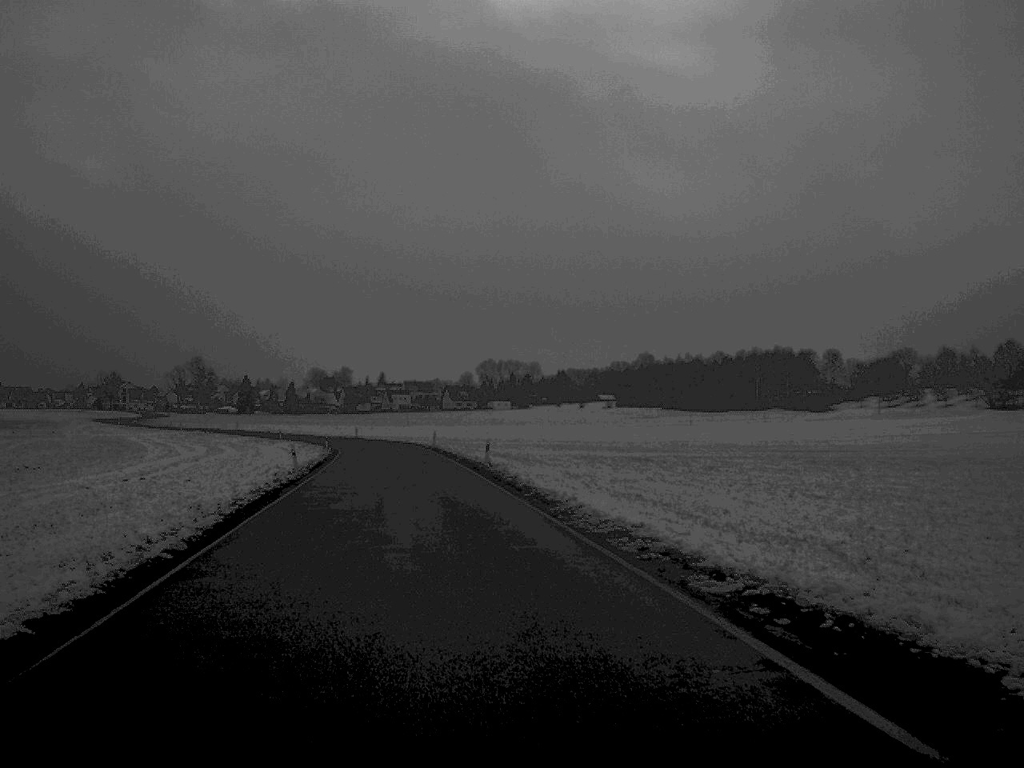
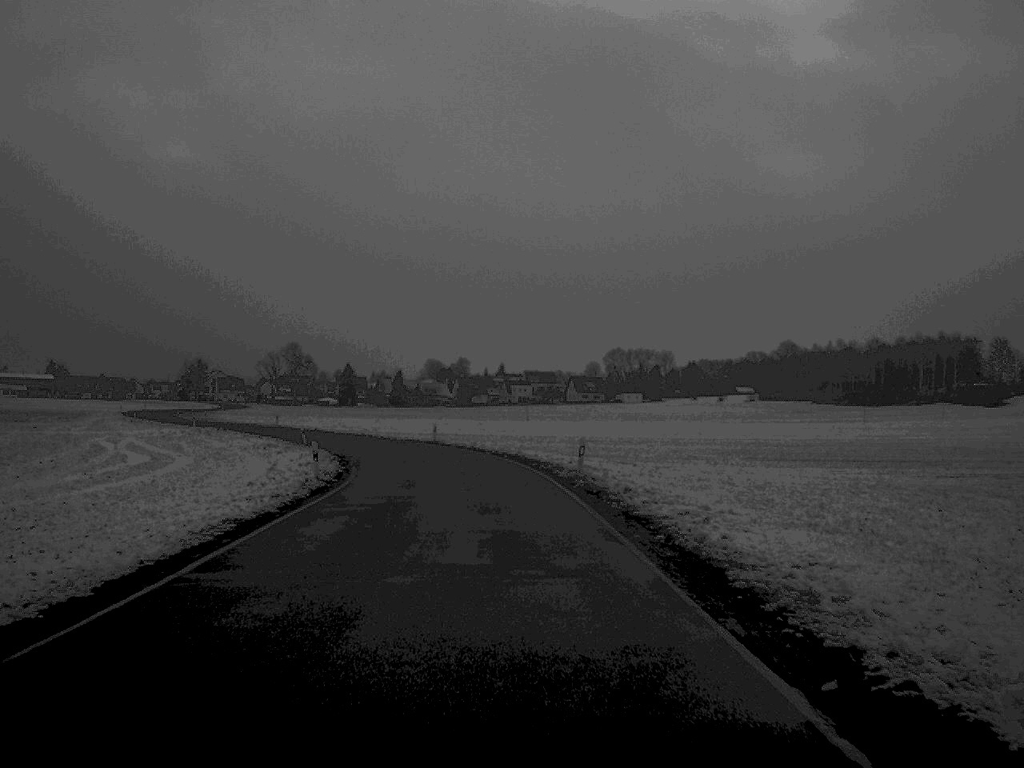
(-3.6, +45.0) m; -5°
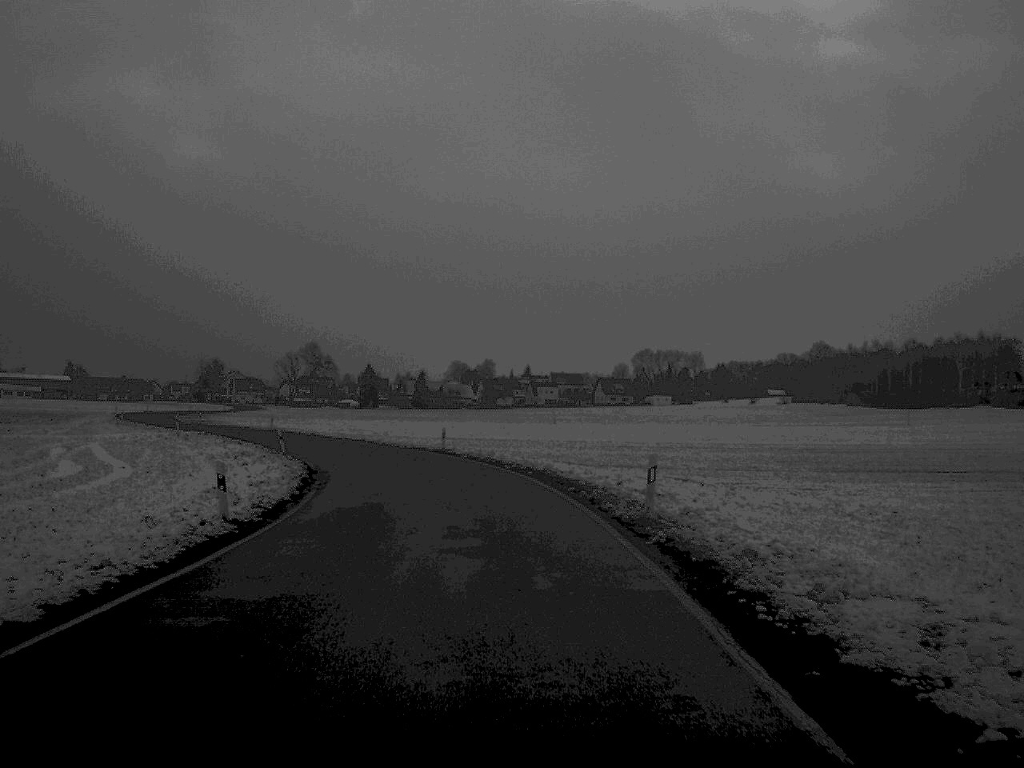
(-0.1, +11.9) m; -1°
